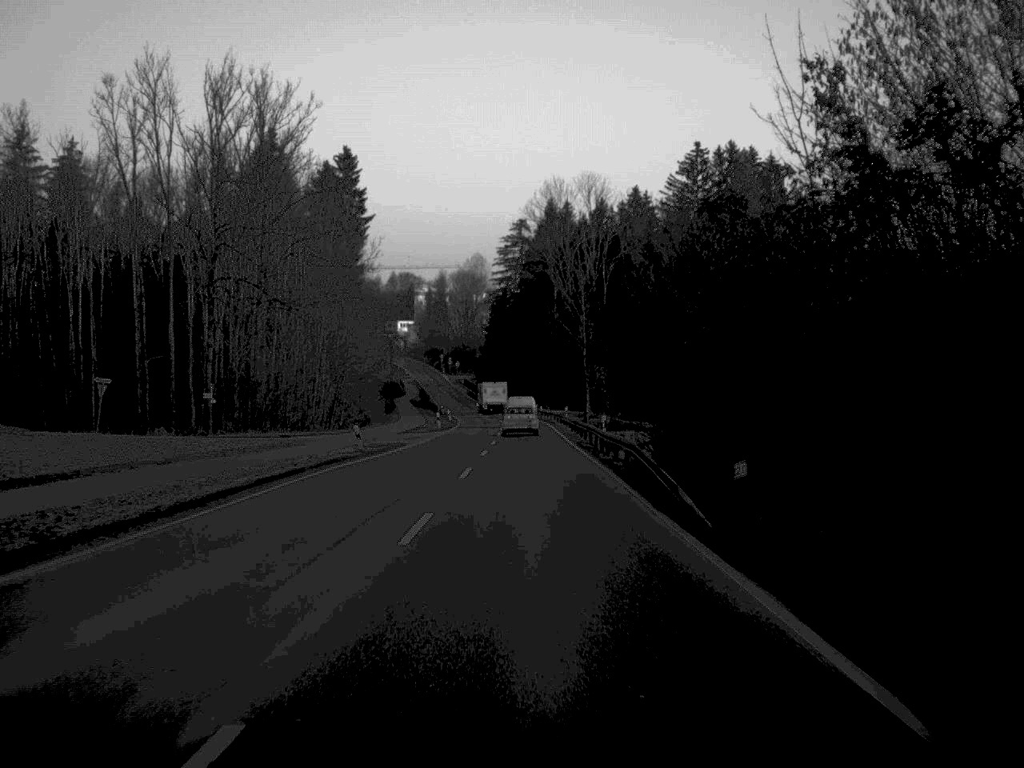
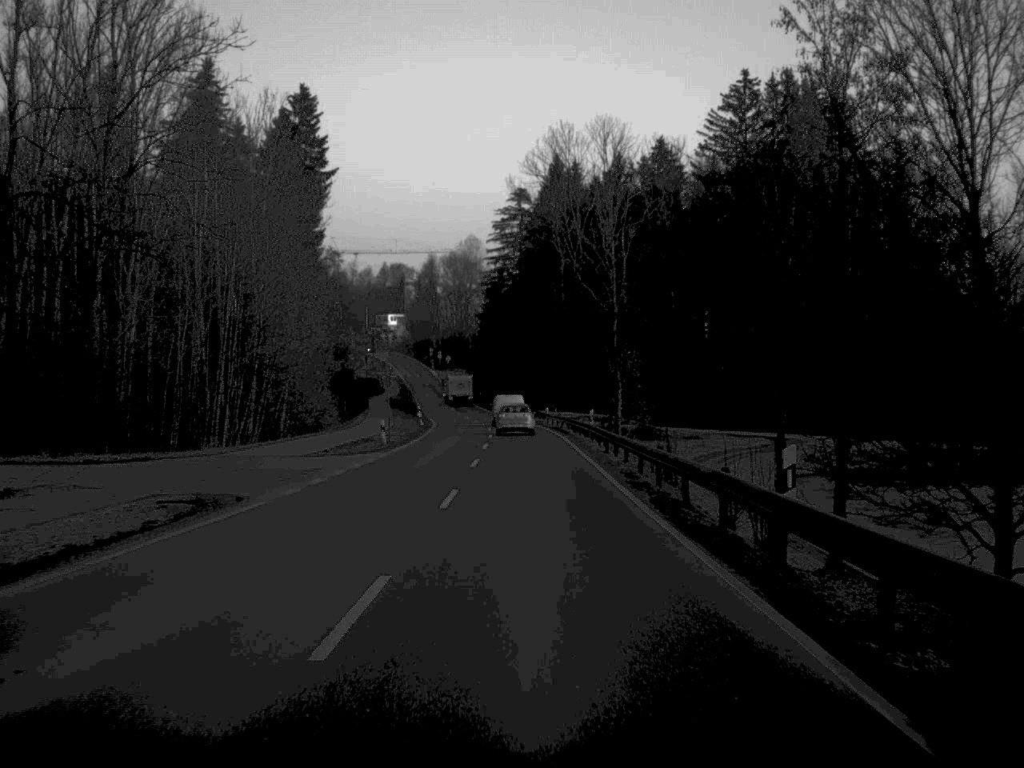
(0.0, +30.1) m; 0°
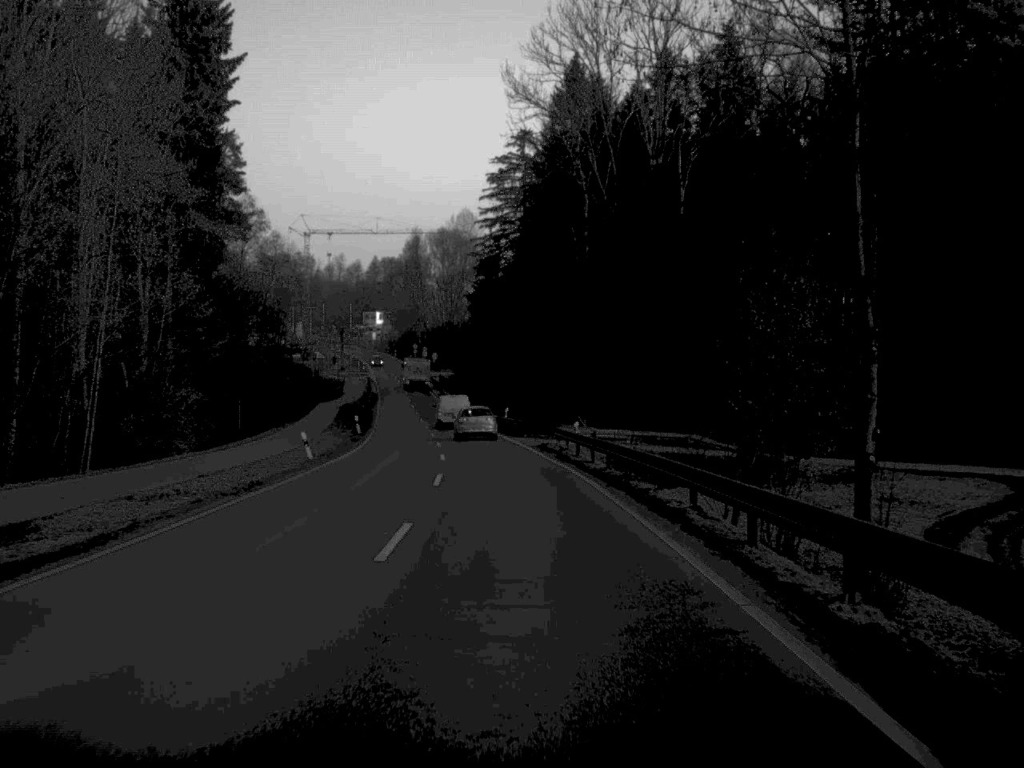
(0.0, +42.7) m; 0°
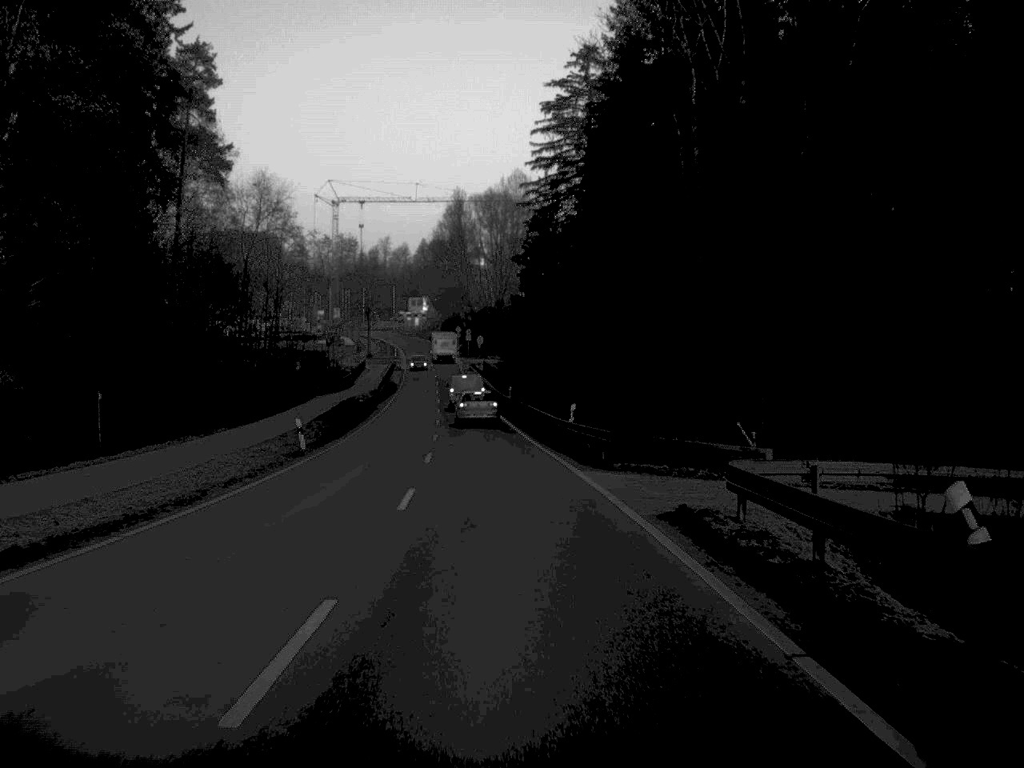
(-0.6, +30.7) m; -3°
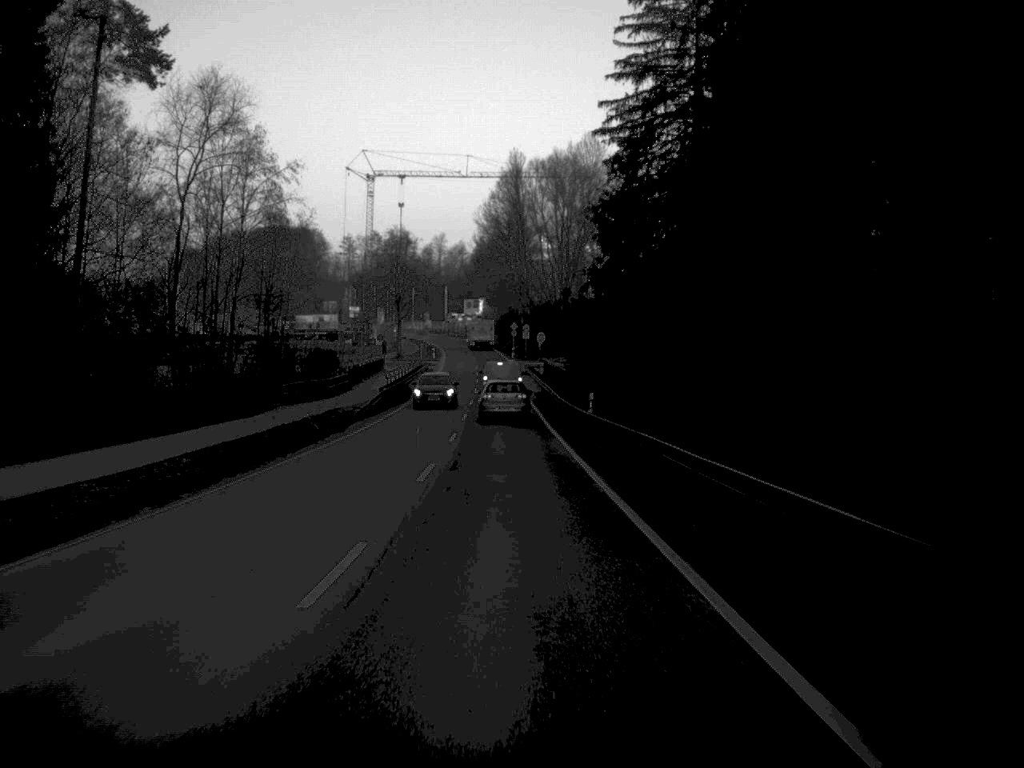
(-0.8, +32.5) m; -3°
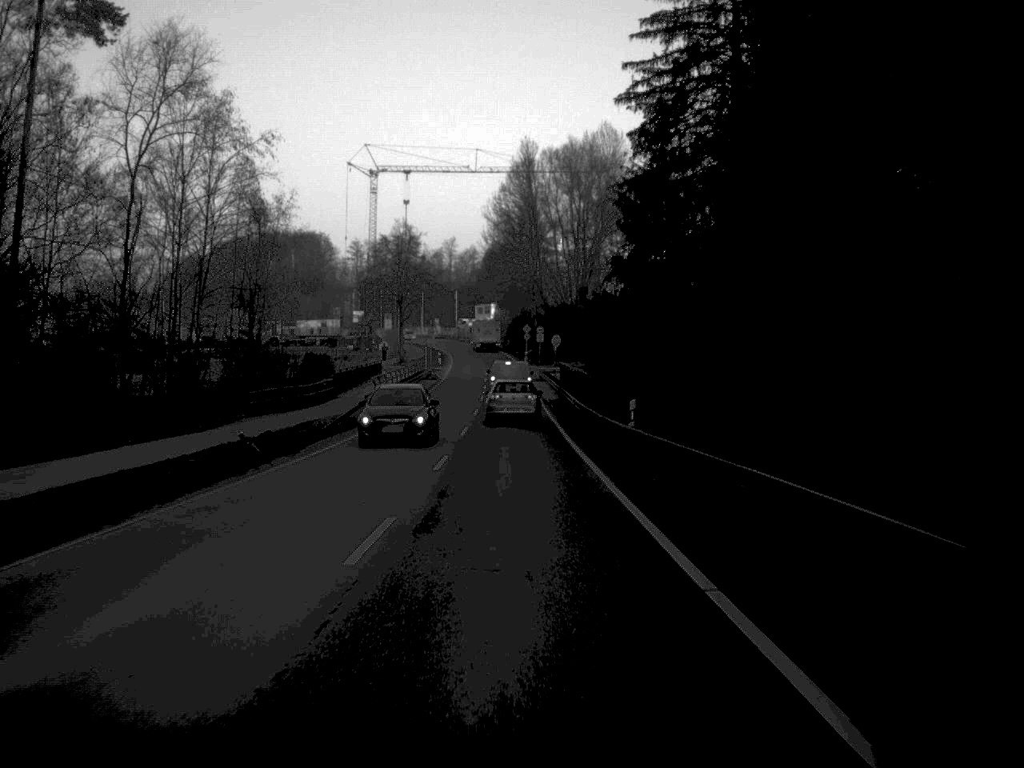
(-0.1, +9.9) m; -1°
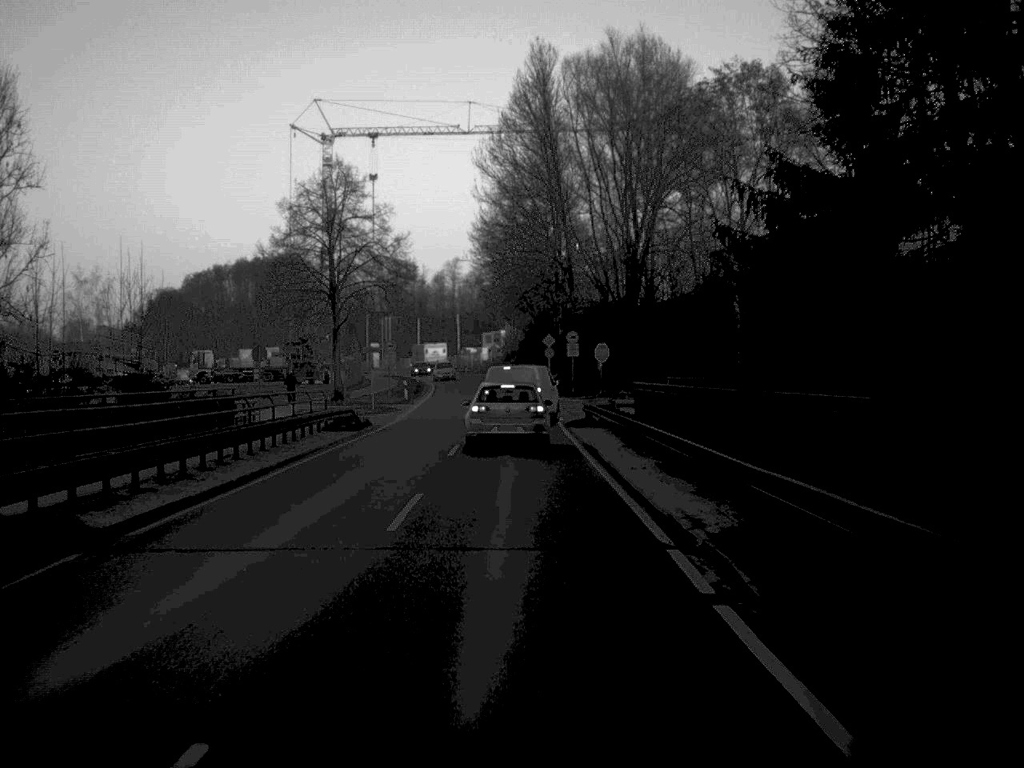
(-0.4, +45.4) m; -1°
